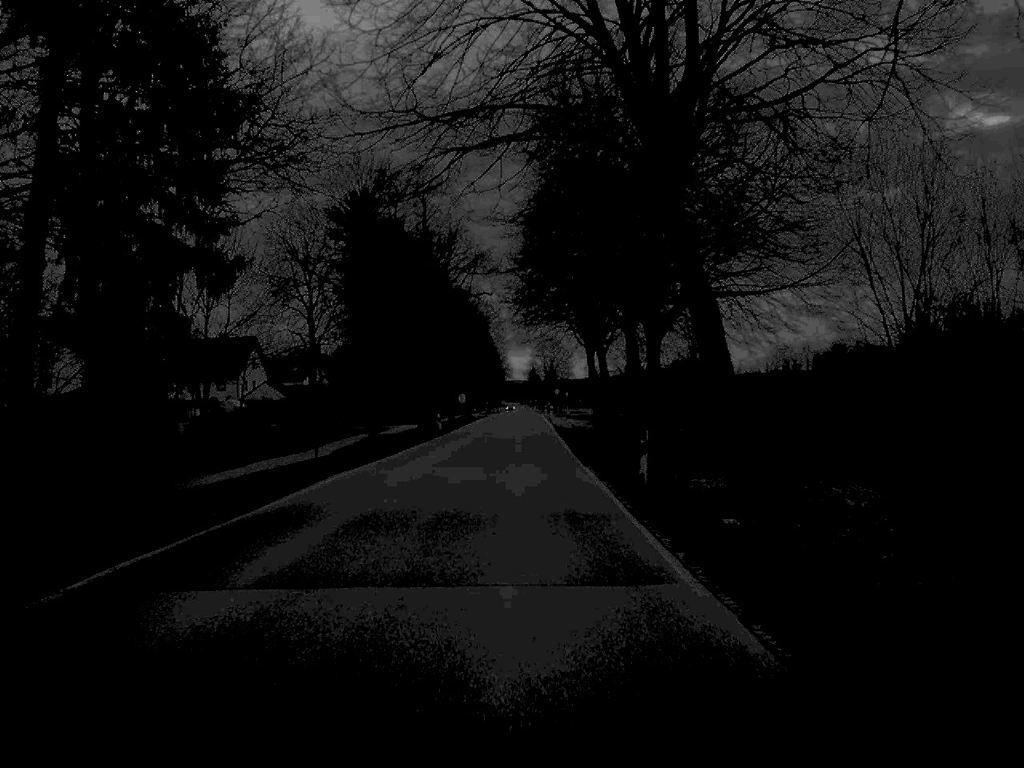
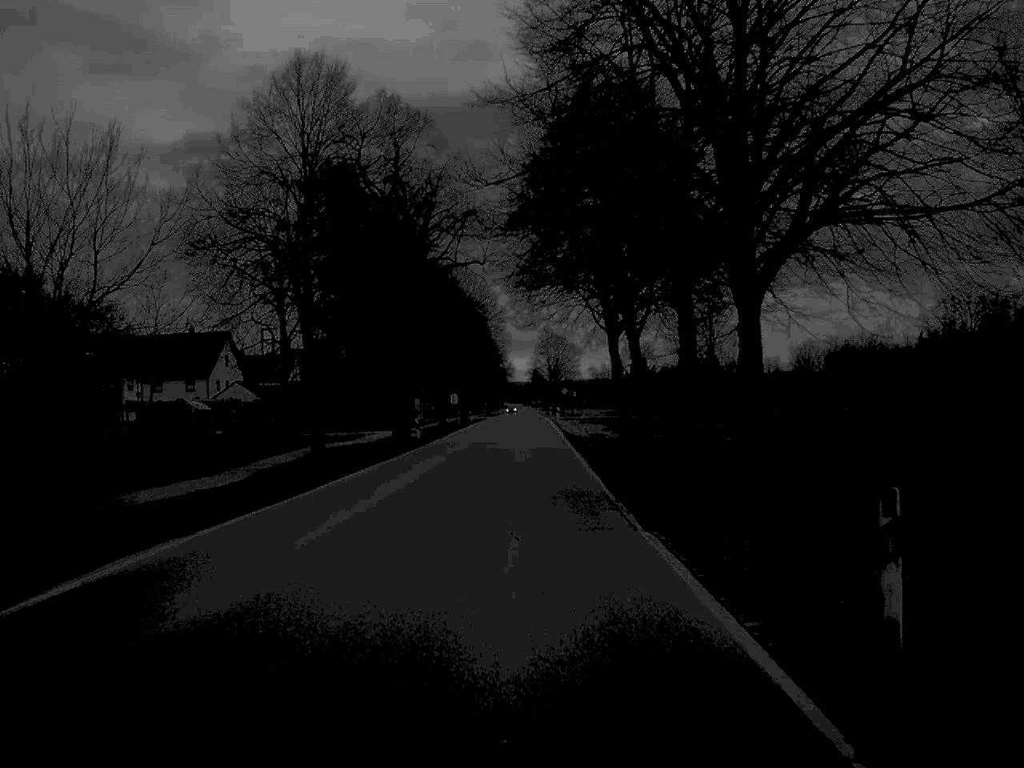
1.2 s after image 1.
(0.0, +15.7) m; 0°
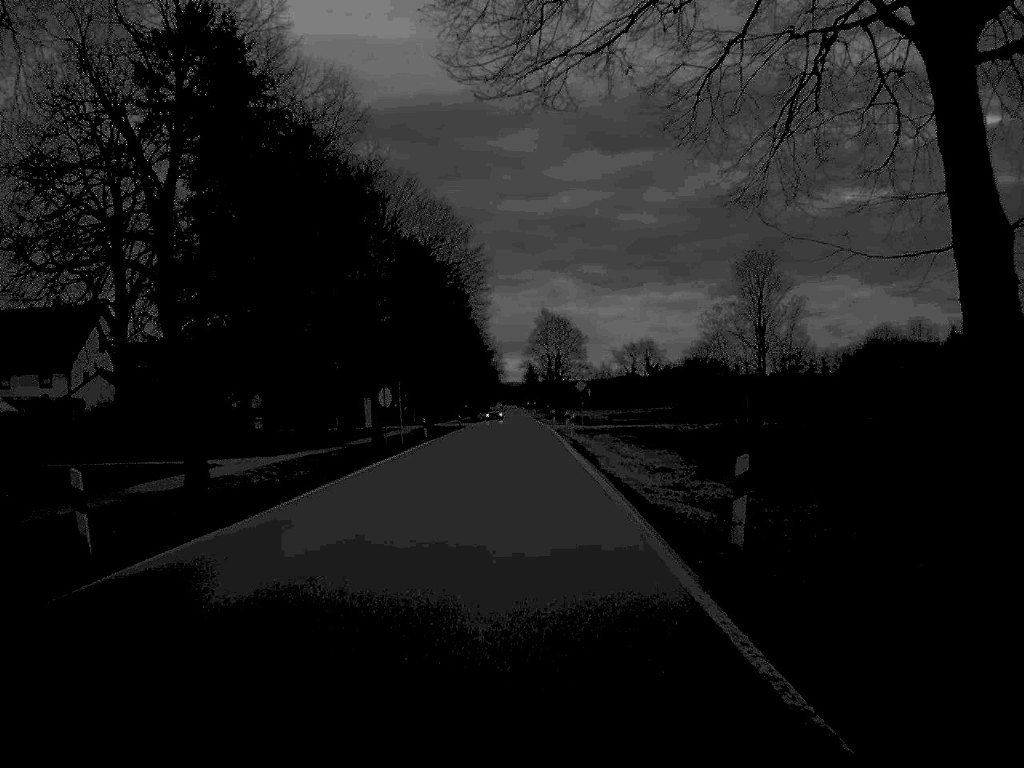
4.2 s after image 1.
(+0.1, +41.4) m; 0°
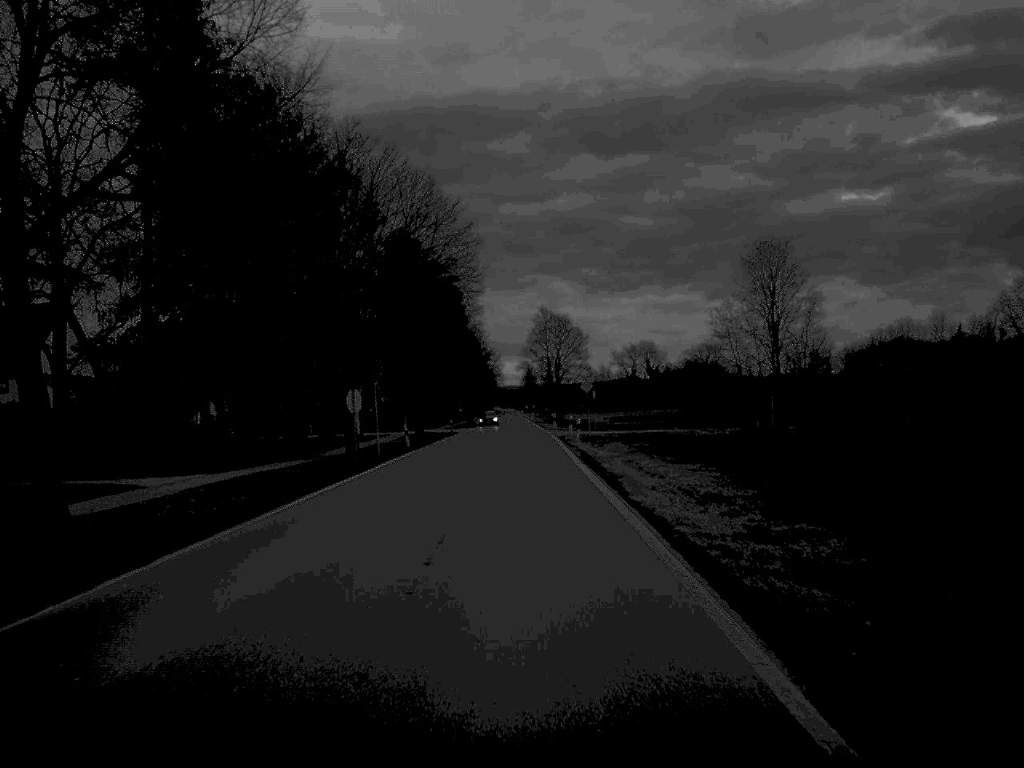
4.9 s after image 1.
(0.0, +8.5) m; 0°
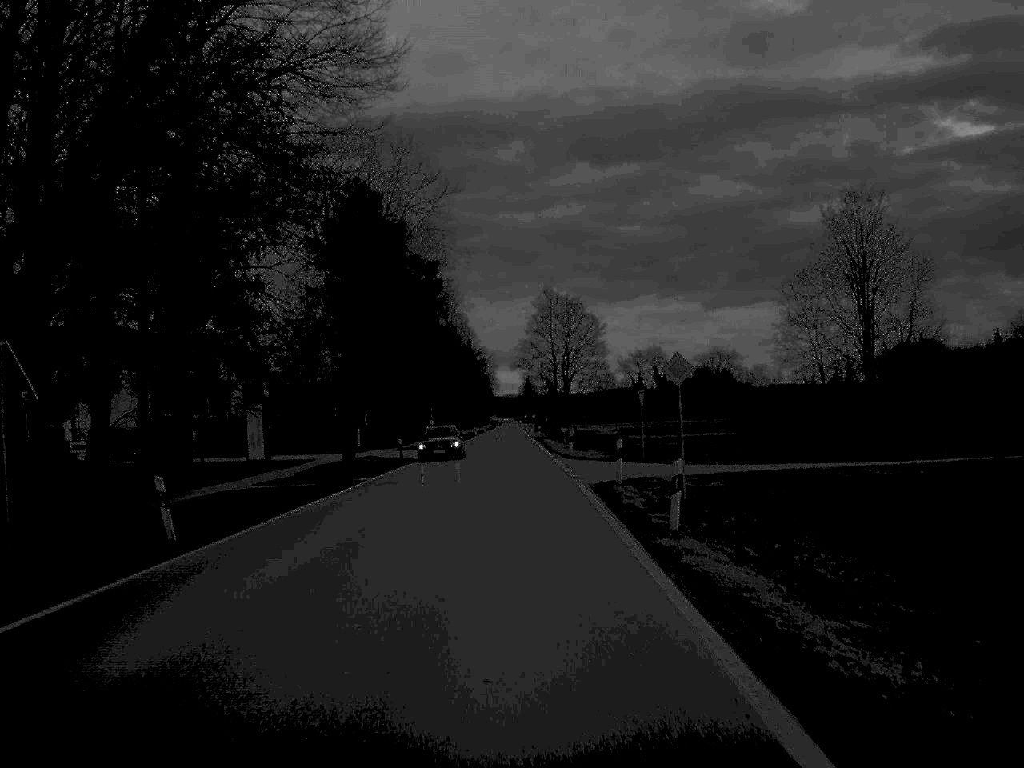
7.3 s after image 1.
(+0.1, +35.0) m; 0°
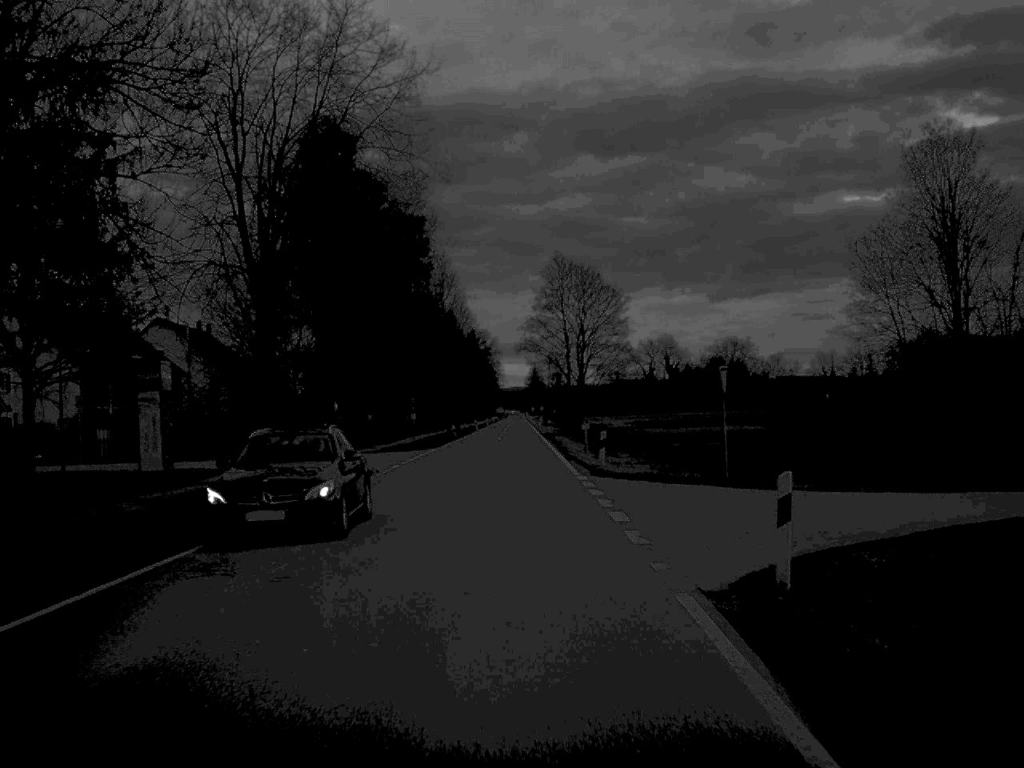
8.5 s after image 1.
(0.0, +18.6) m; 0°
